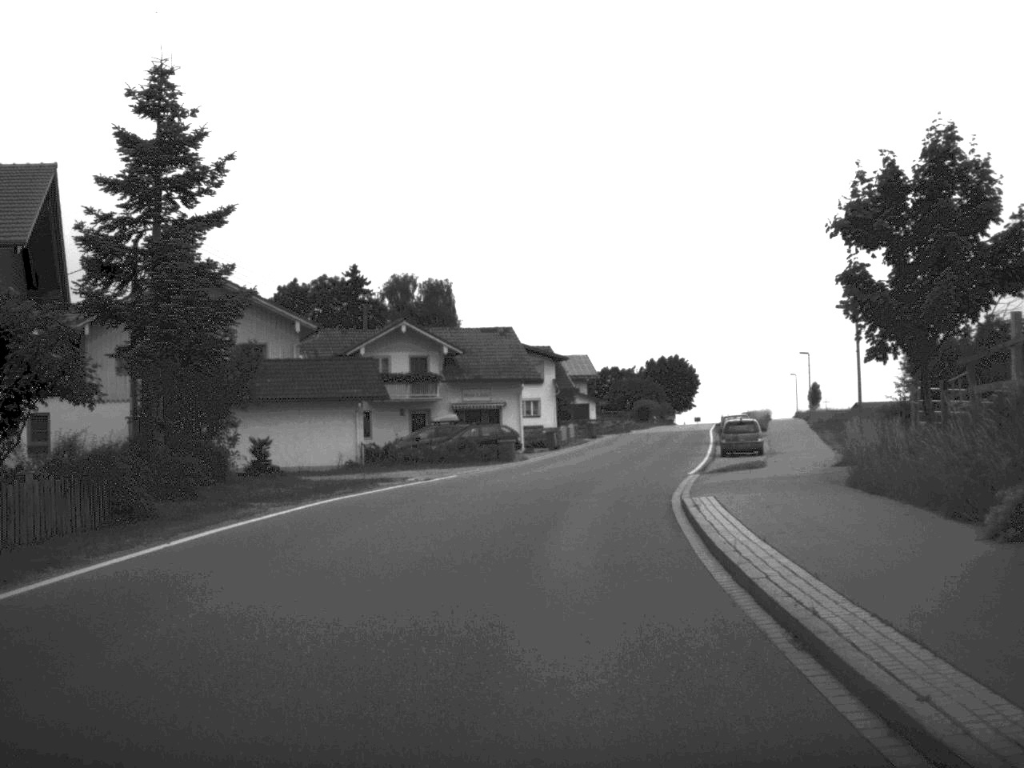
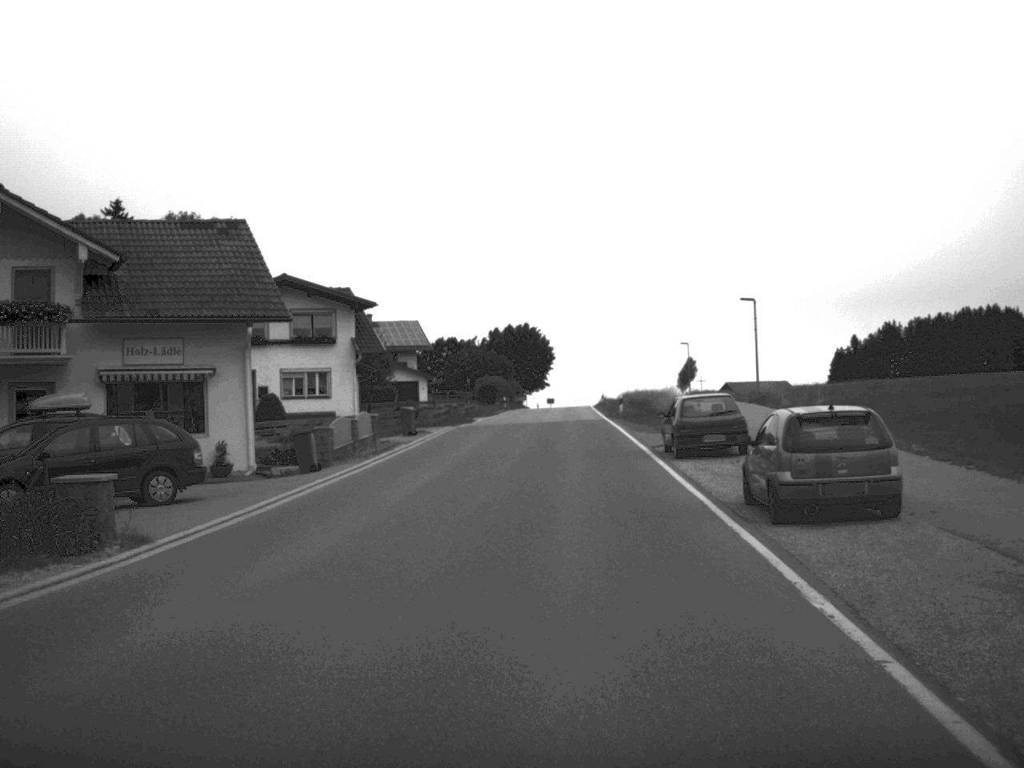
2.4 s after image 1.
(+2.2, +32.3) m; +7°
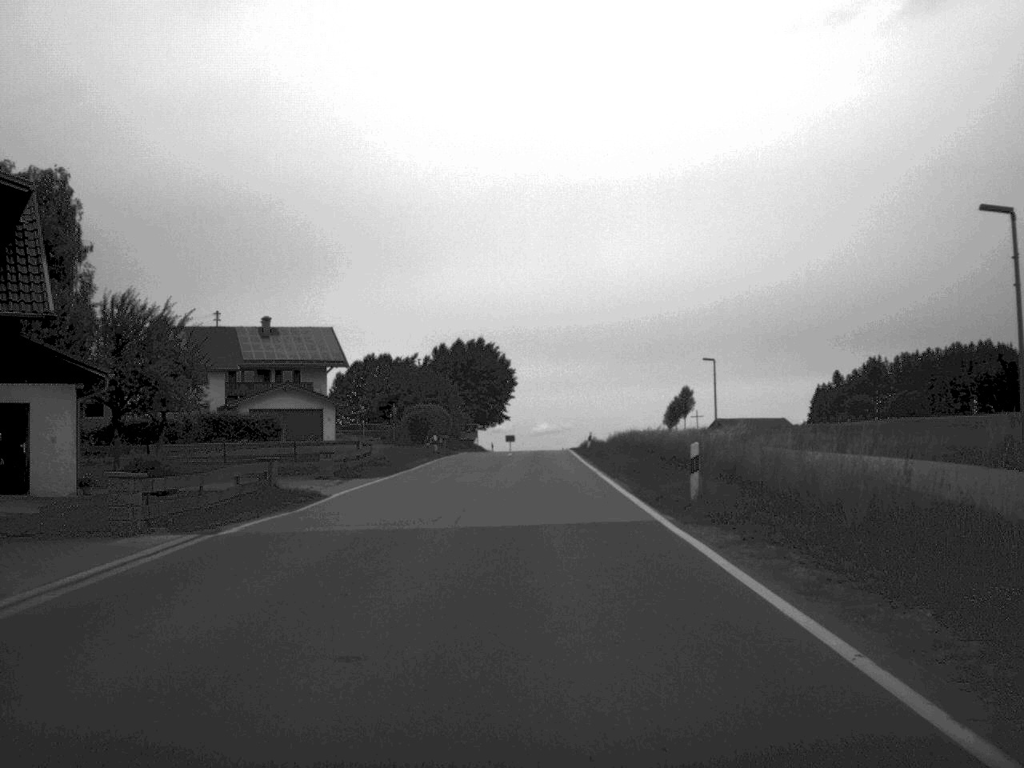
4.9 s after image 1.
(+0.8, +34.9) m; +2°
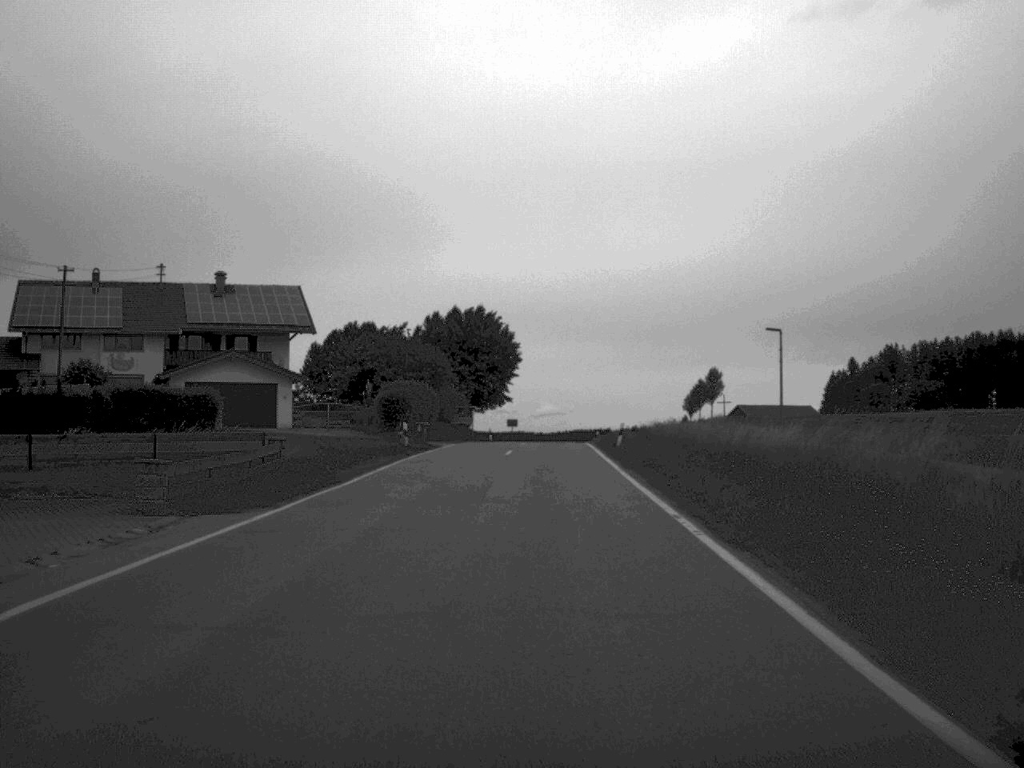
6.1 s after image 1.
(-0.1, +17.1) m; 0°
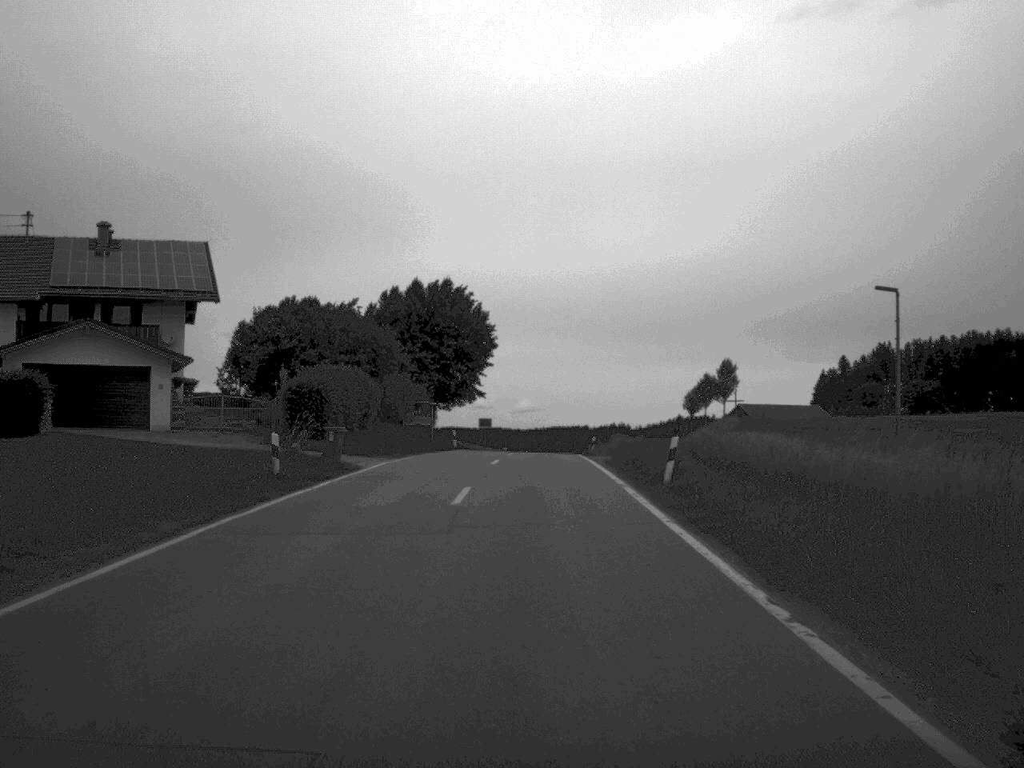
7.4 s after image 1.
(+0.1, +19.9) m; +1°
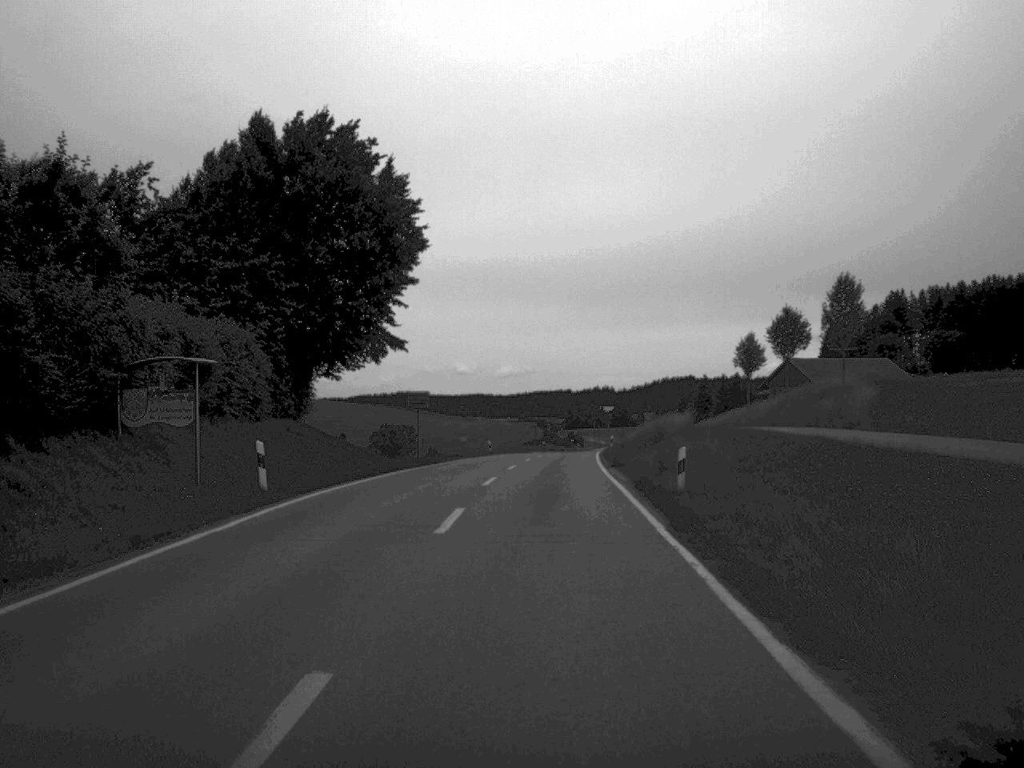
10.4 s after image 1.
(+0.5, +44.5) m; +1°
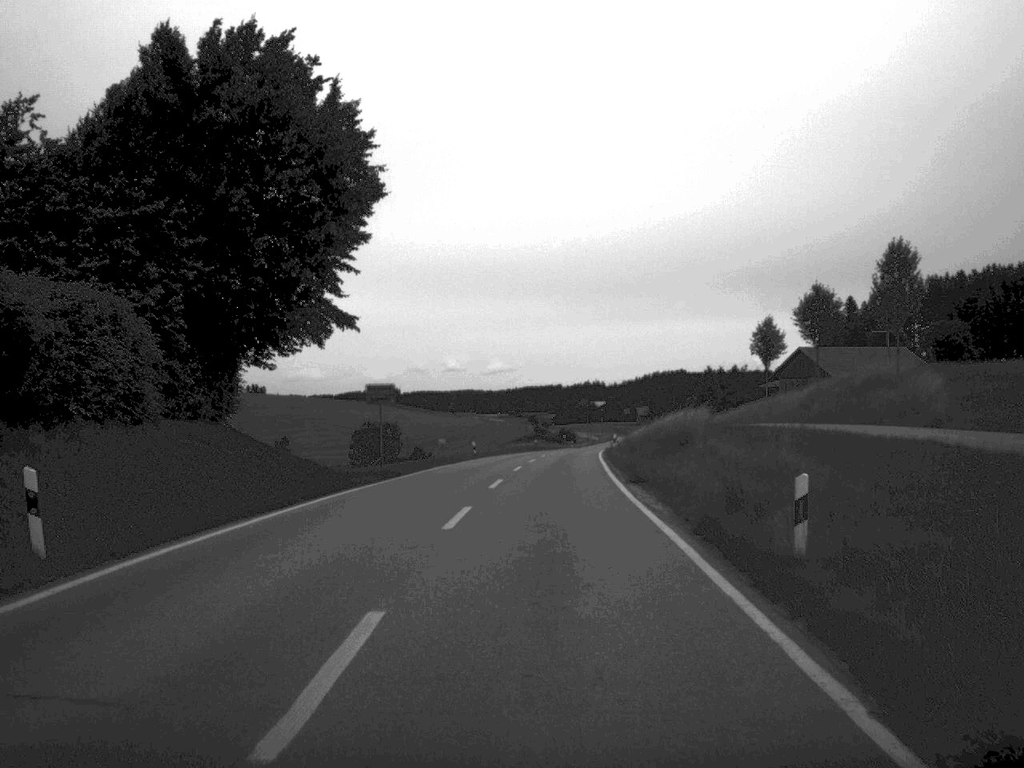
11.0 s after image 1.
(0.0, +10.1) m; 0°
